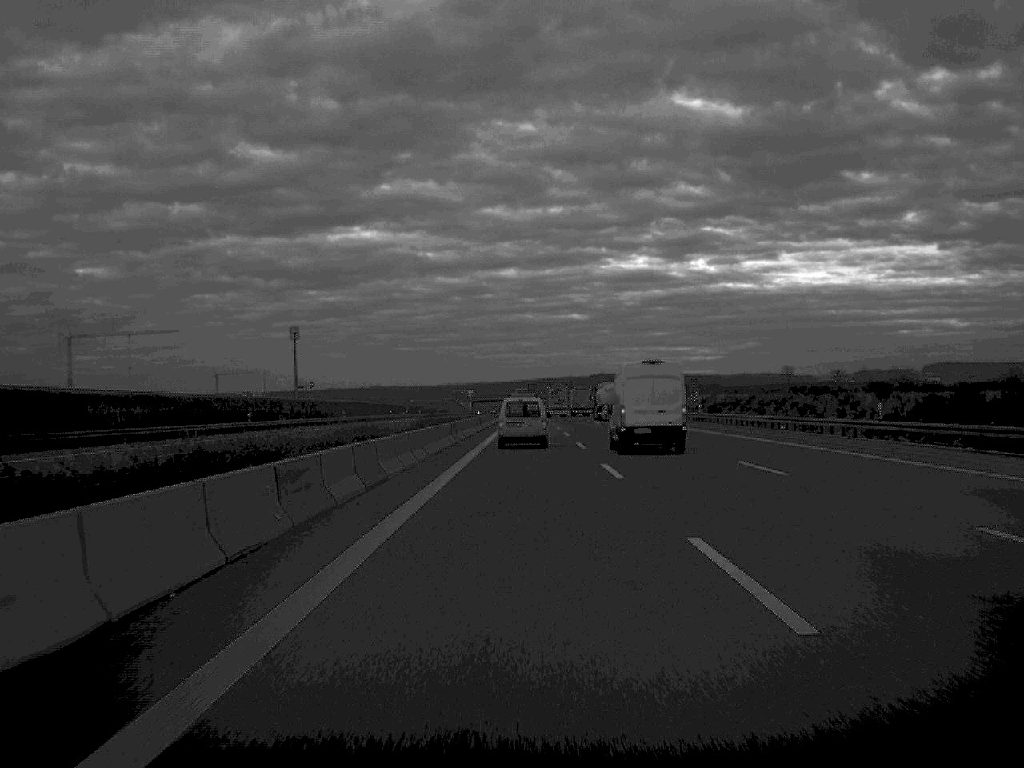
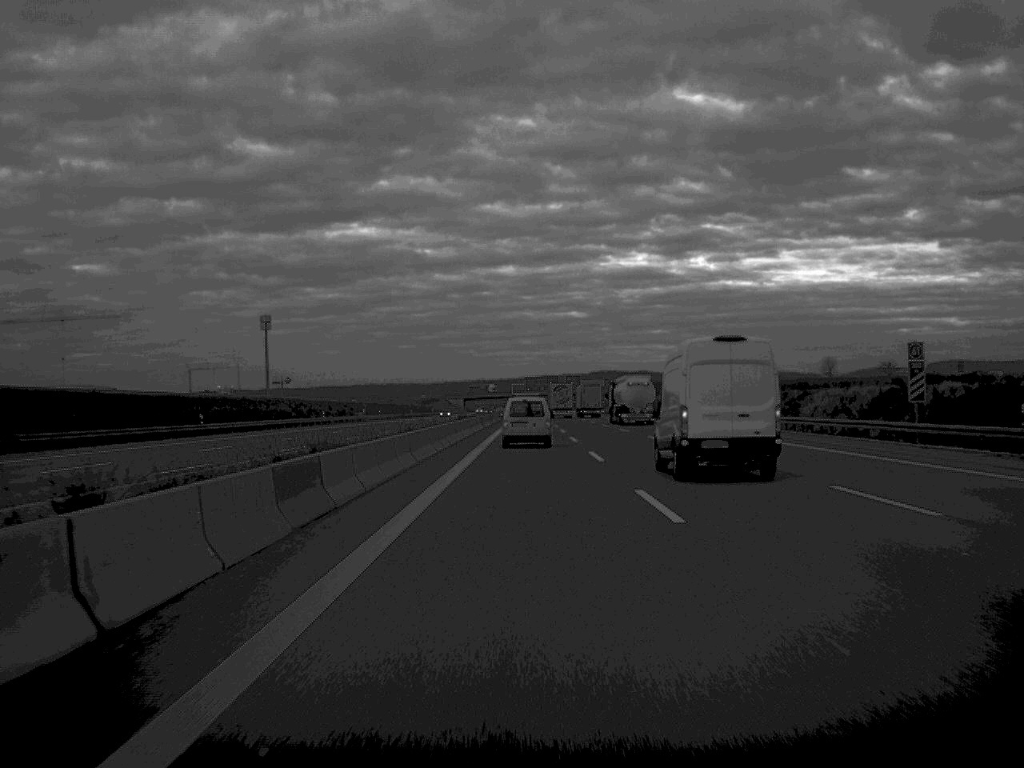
(0.0, +63.5) m; 0°
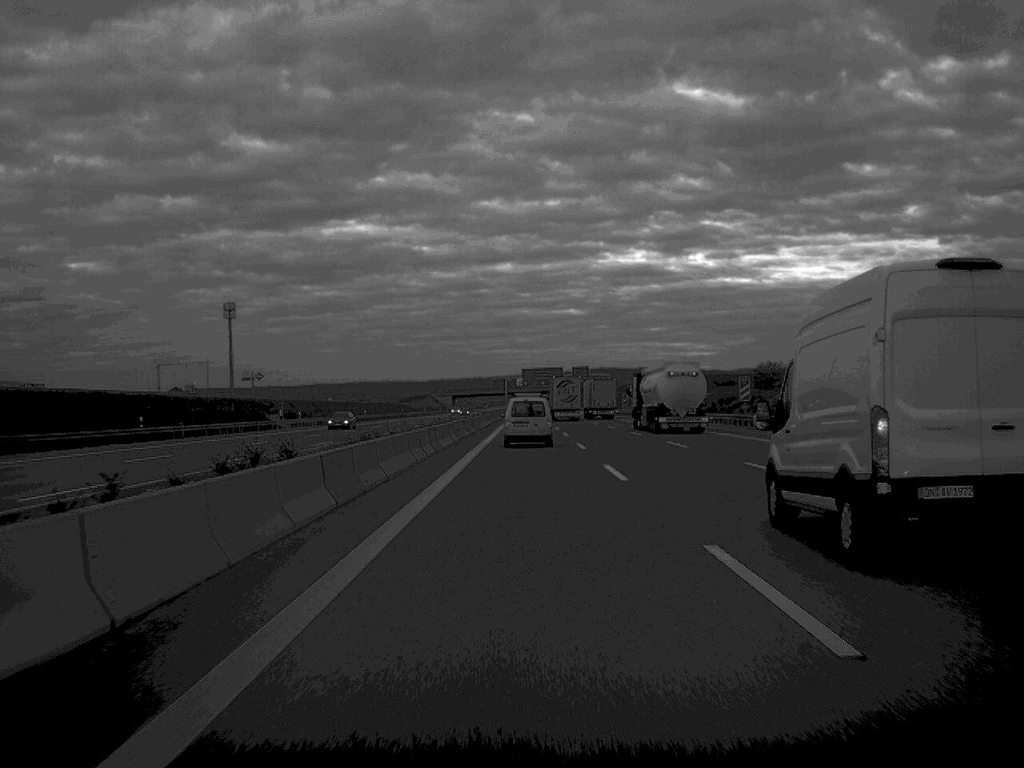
(+0.1, +62.3) m; 0°
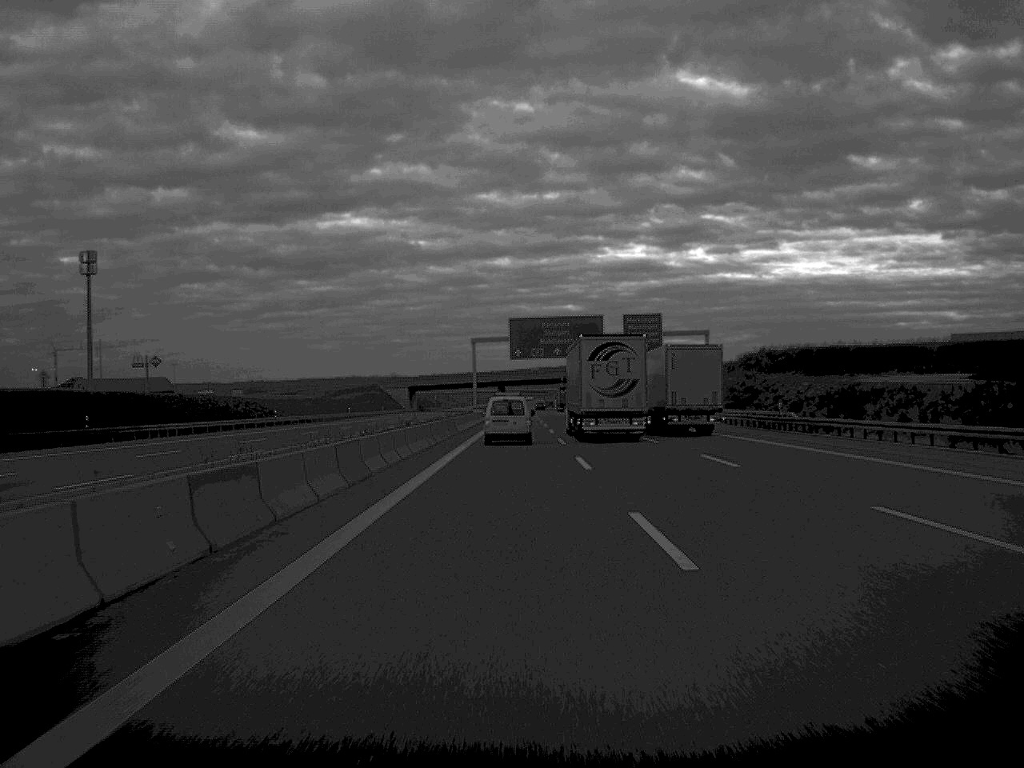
(+0.2, +156.5) m; 0°
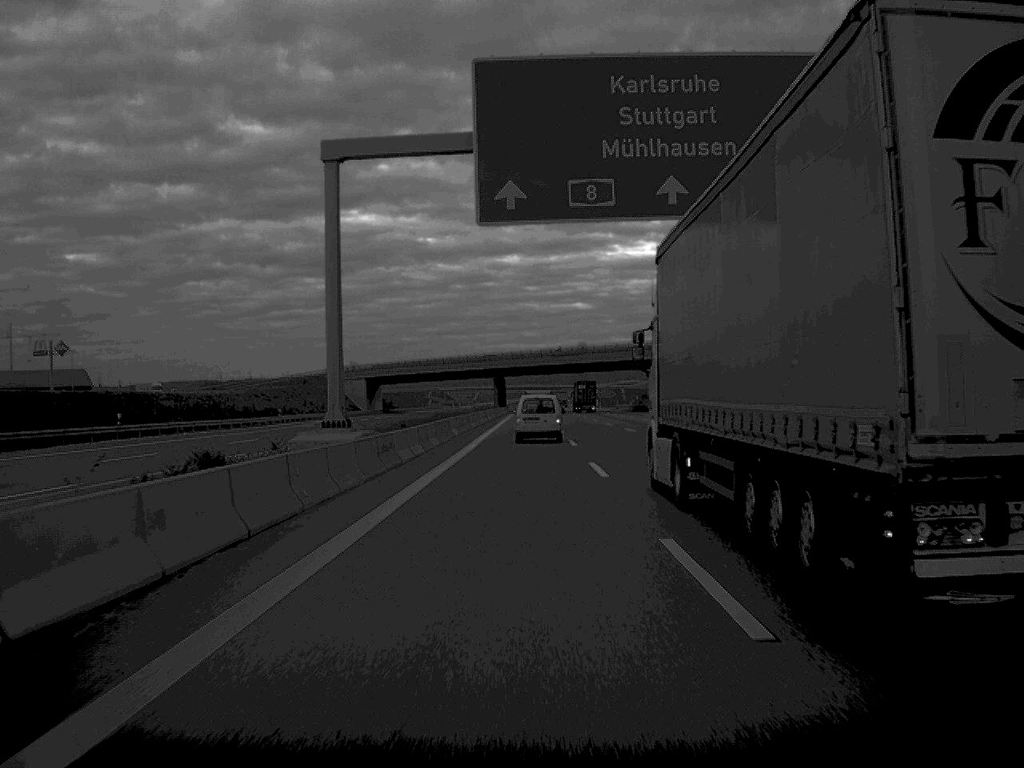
(-0.3, +93.0) m; 0°
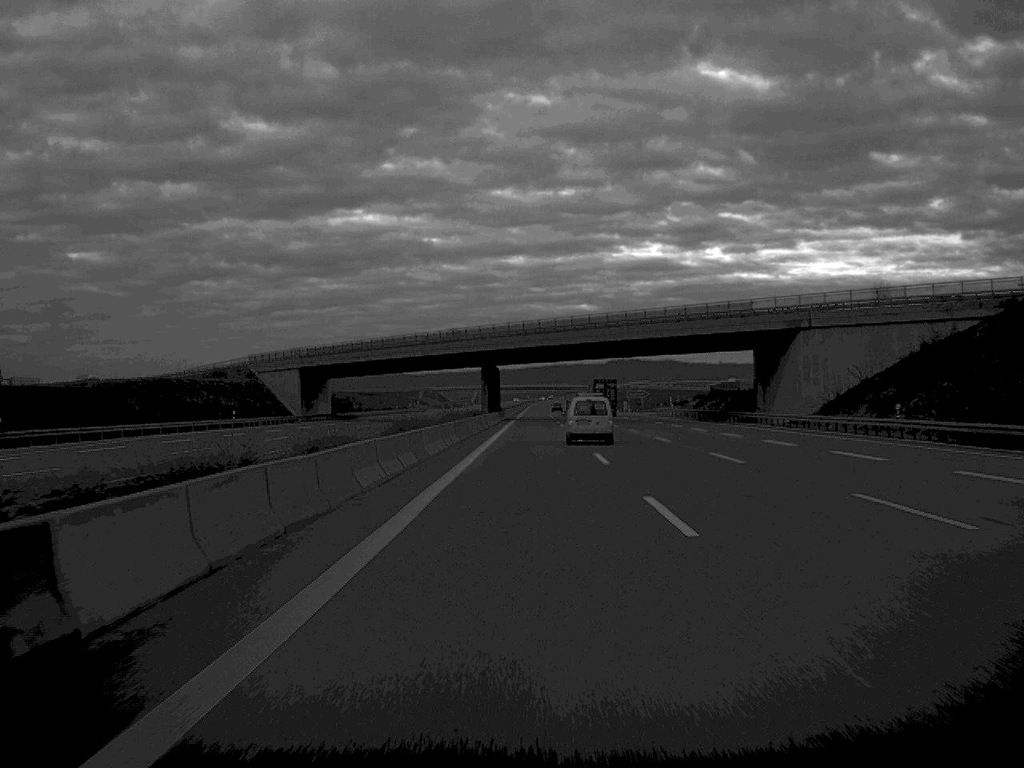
(-0.1, +64.6) m; 0°
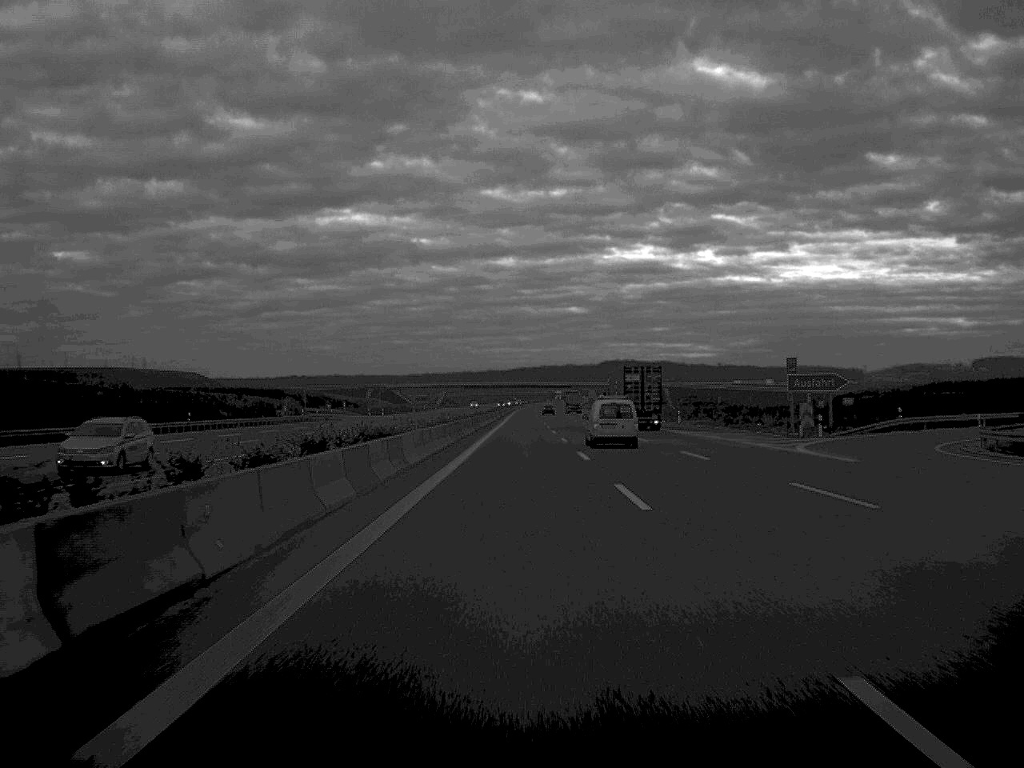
(+0.8, +129.7) m; 0°
